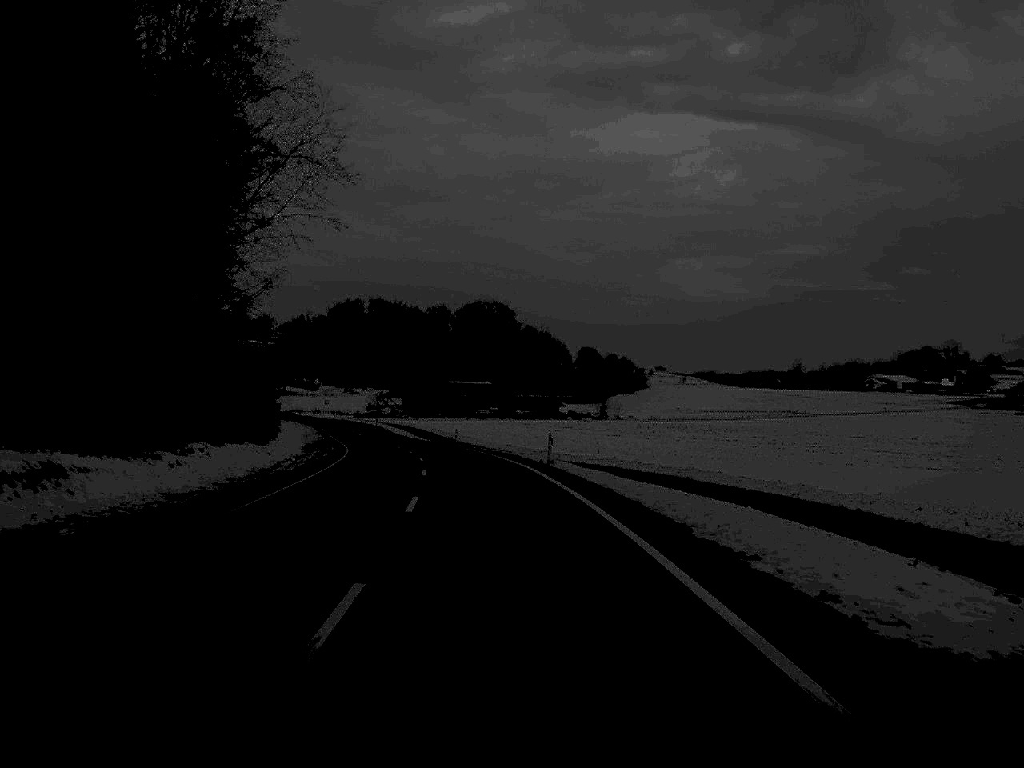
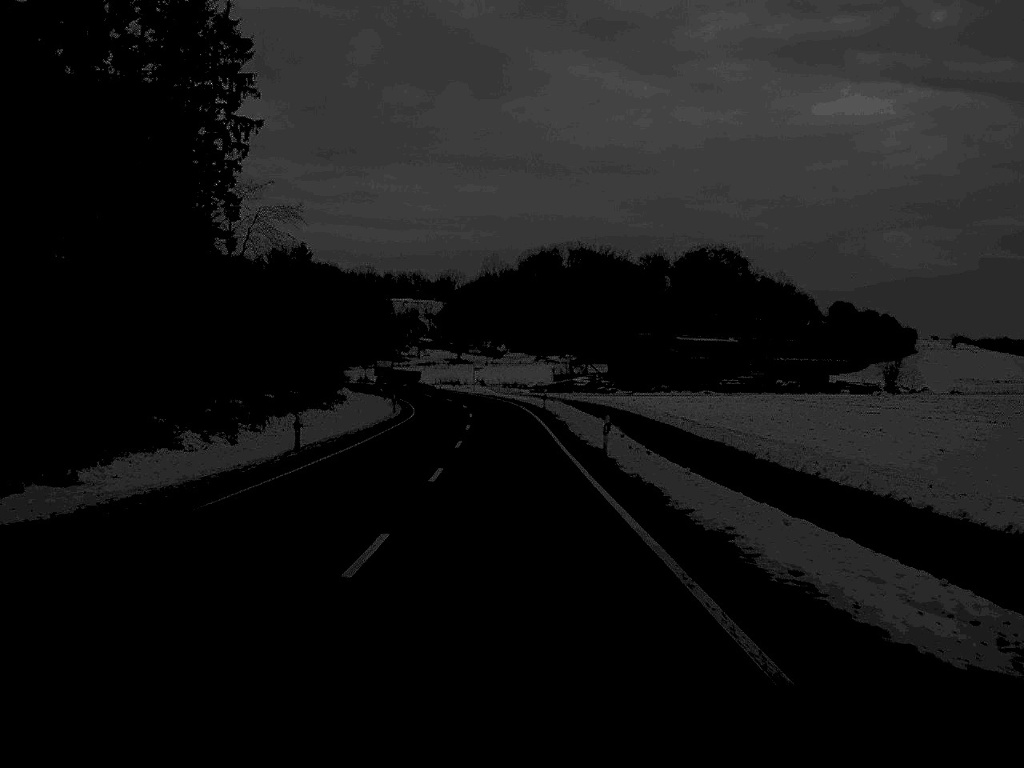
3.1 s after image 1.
(-7.1, +80.1) m; -9°
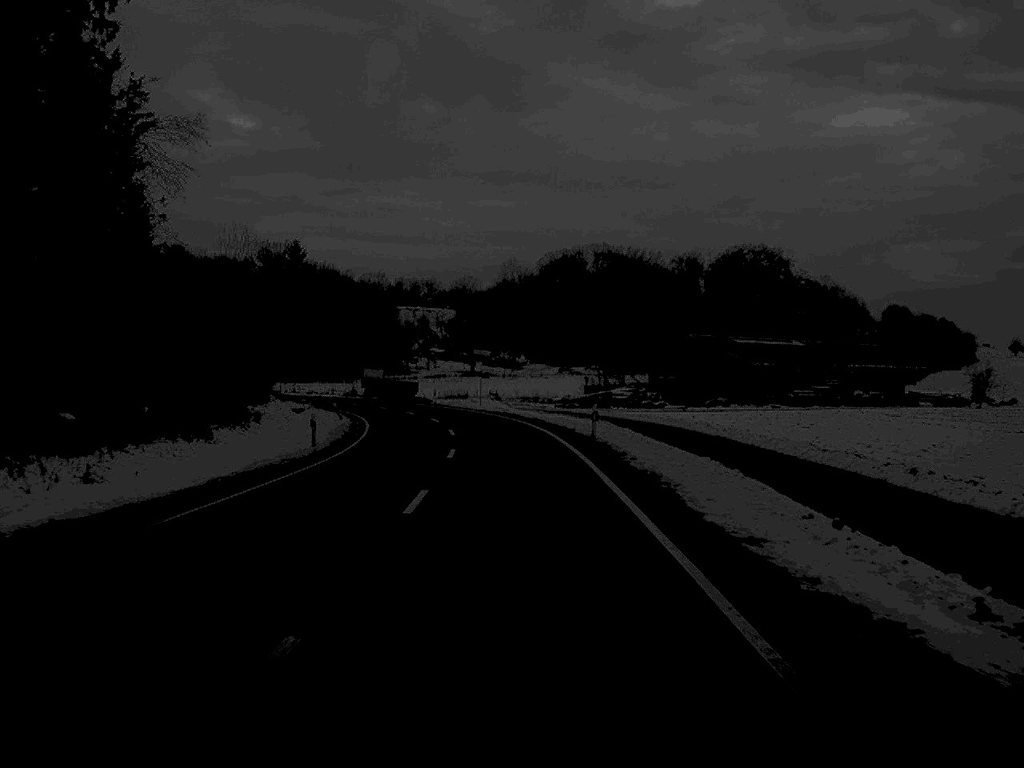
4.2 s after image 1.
(-0.3, +30.3) m; -1°
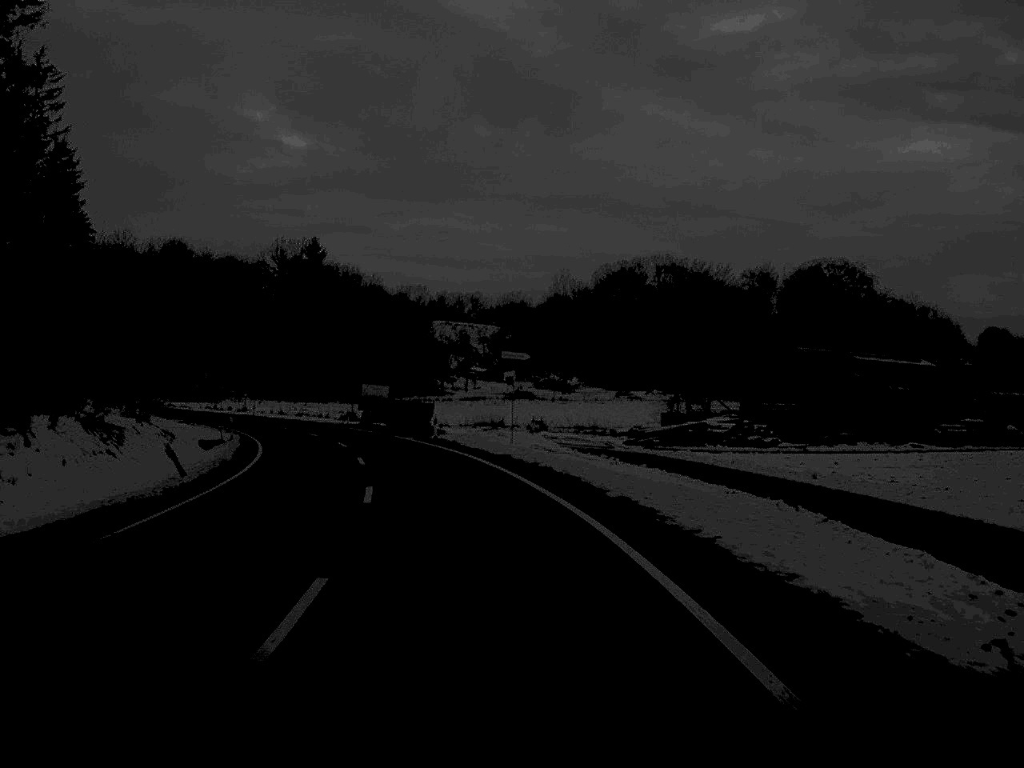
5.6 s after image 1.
(-0.4, +32.6) m; -2°
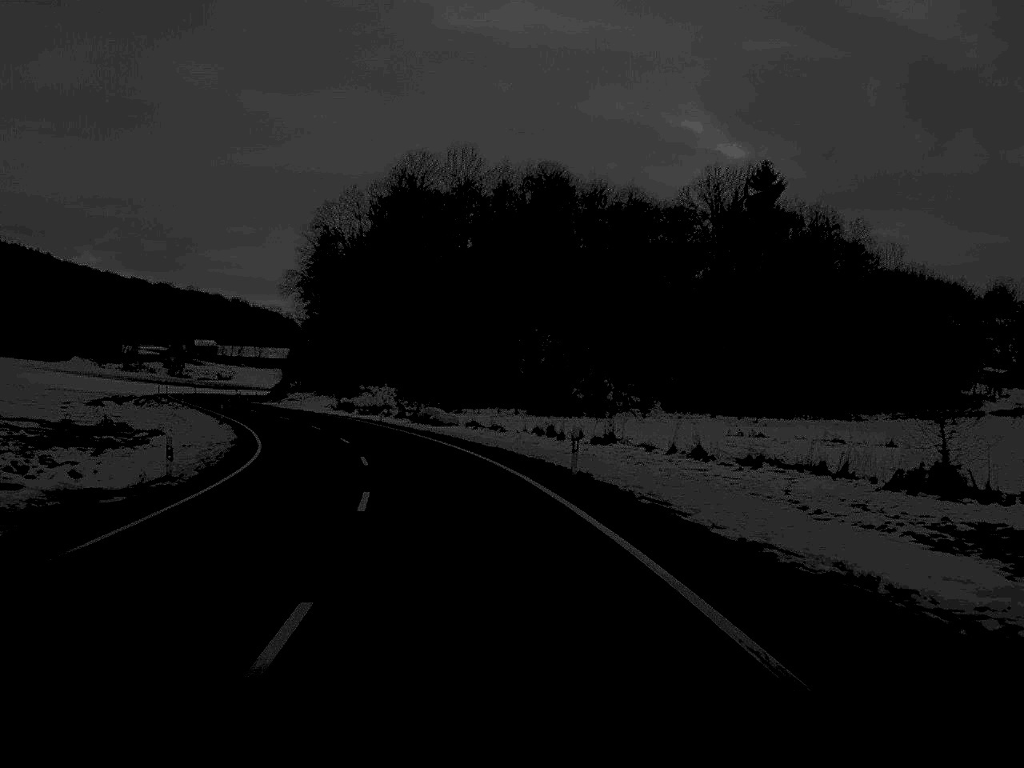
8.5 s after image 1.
(-13.0, +72.0) m; -20°
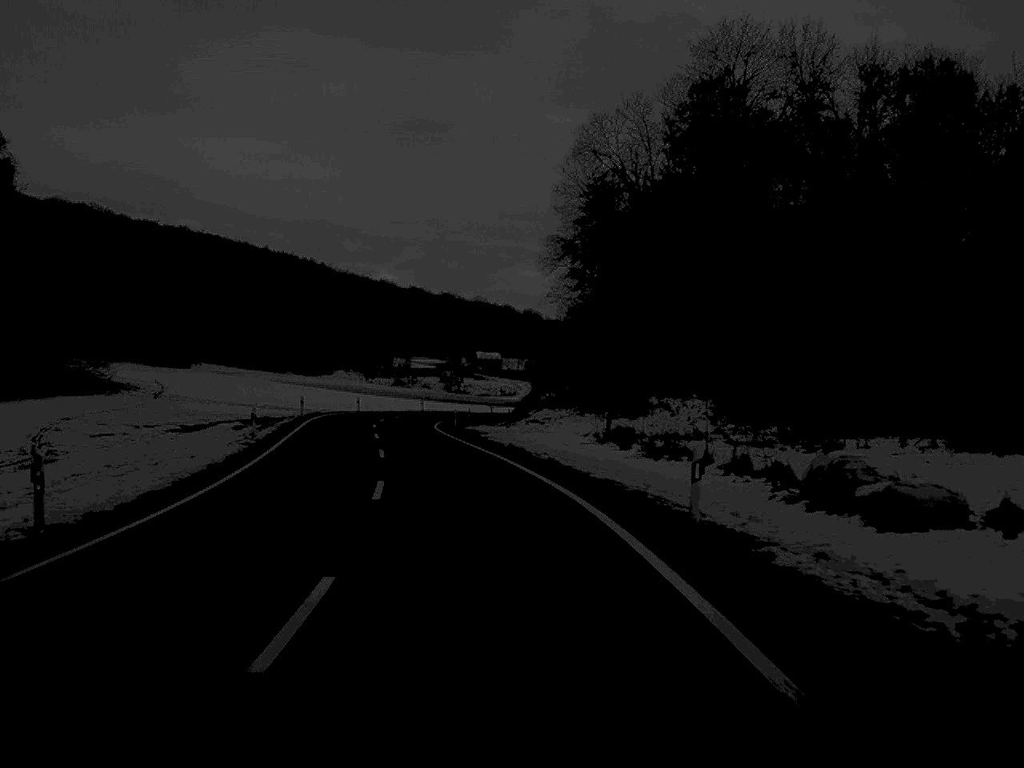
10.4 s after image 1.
(-5.4, +46.6) m; -14°
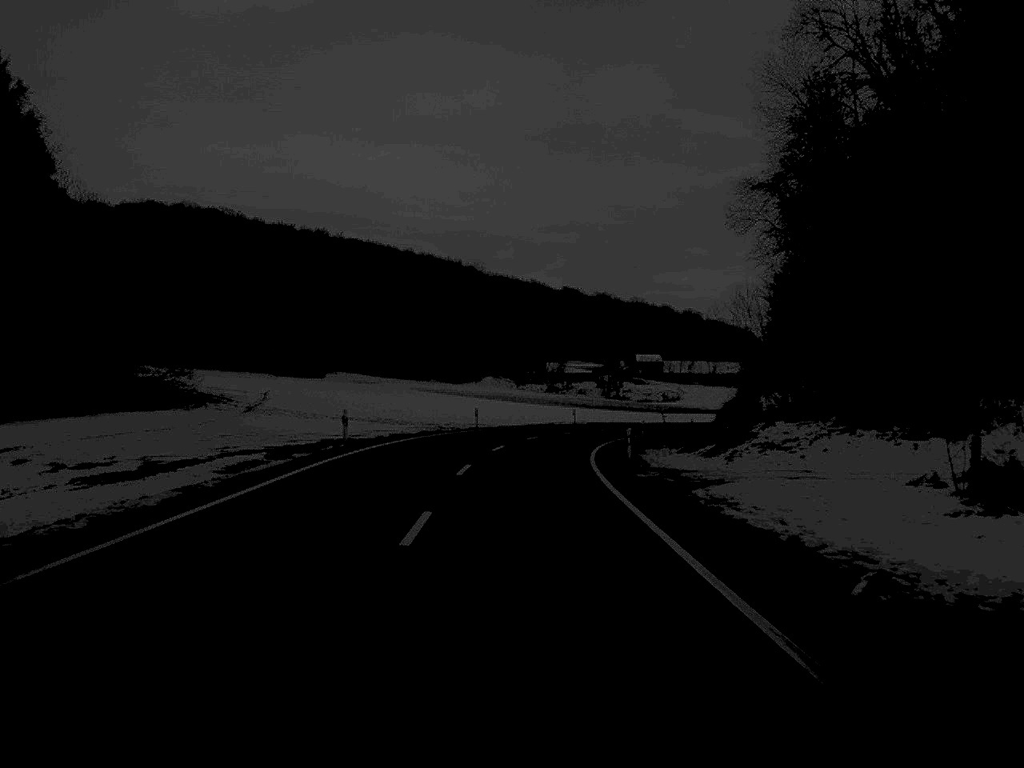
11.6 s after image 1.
(-2.0, +29.7) m; -7°
